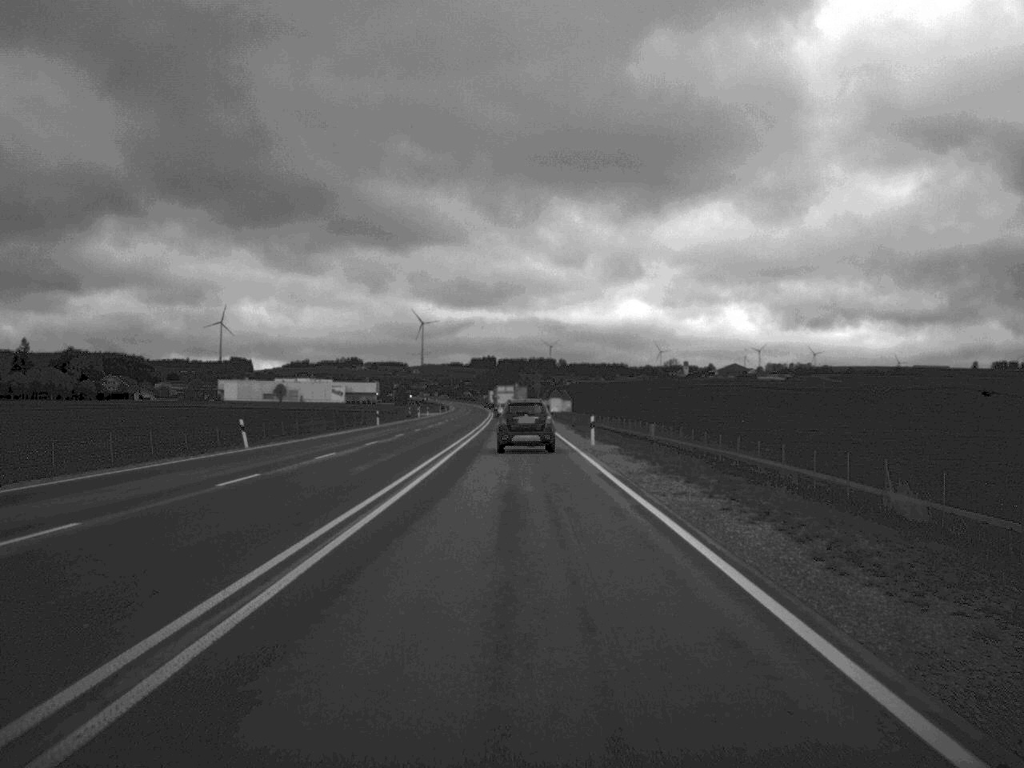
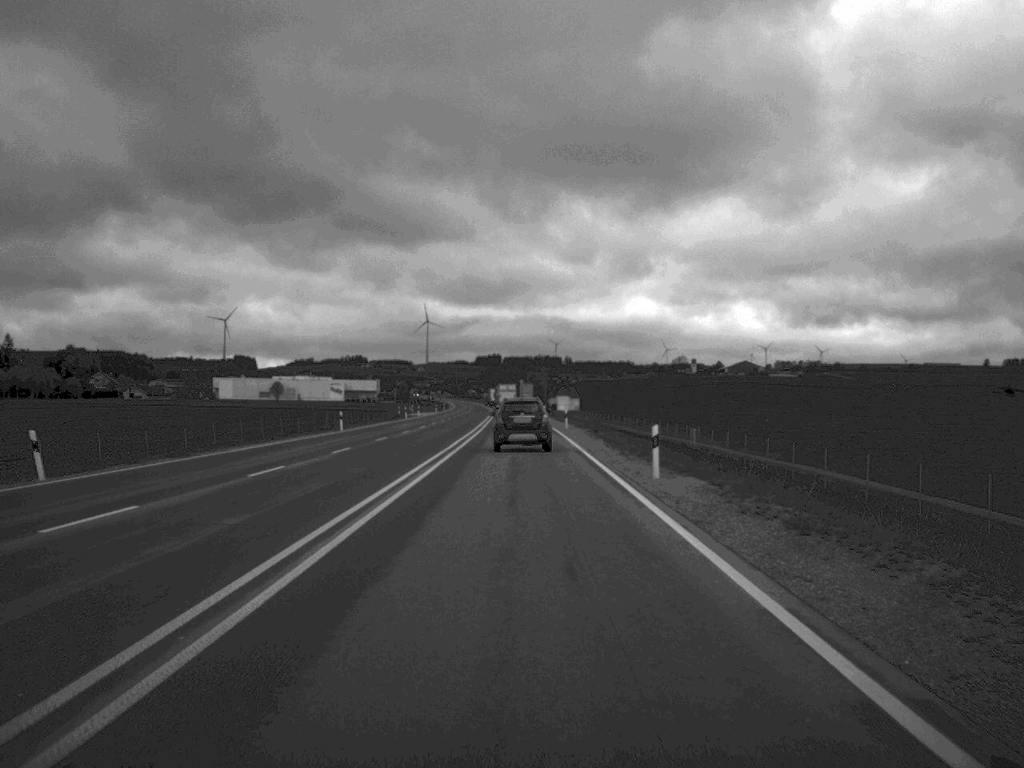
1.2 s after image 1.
(-0.1, +21.1) m; 0°
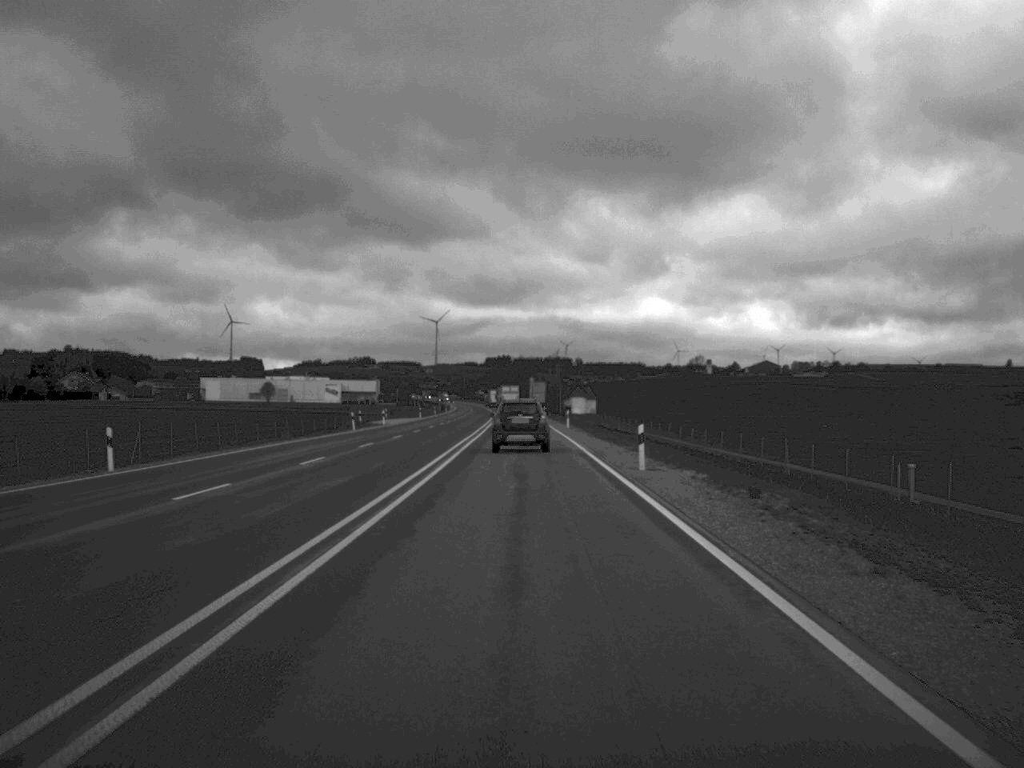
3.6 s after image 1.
(-0.2, +42.2) m; -1°
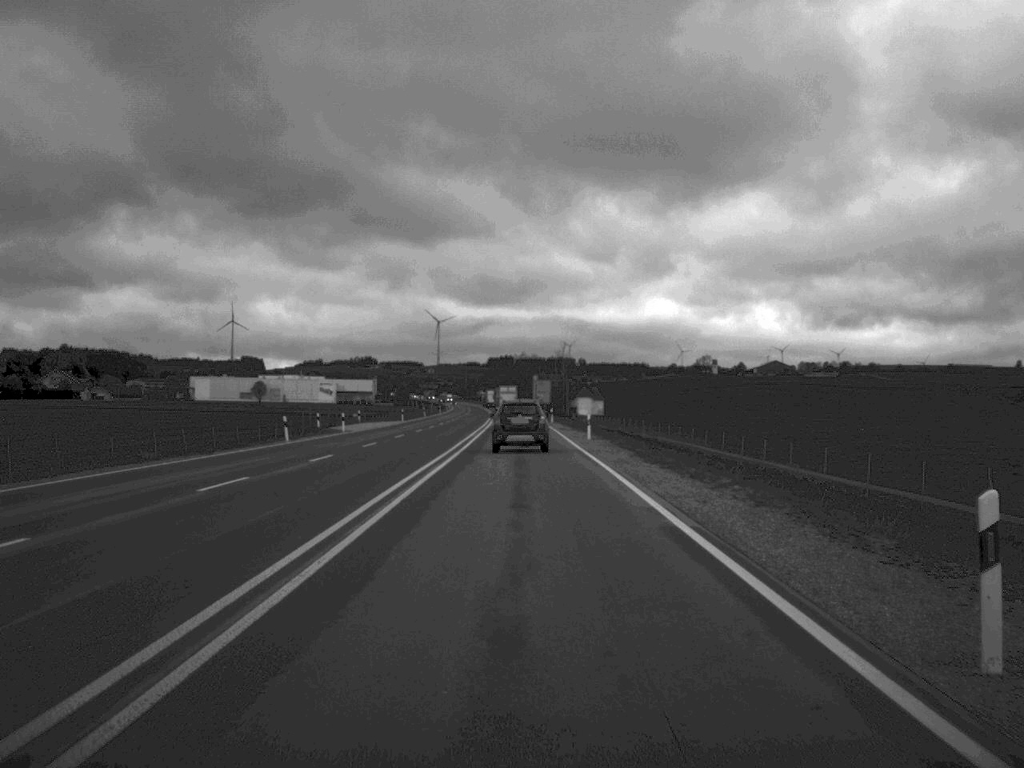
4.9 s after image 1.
(0.0, +22.4) m; 0°
